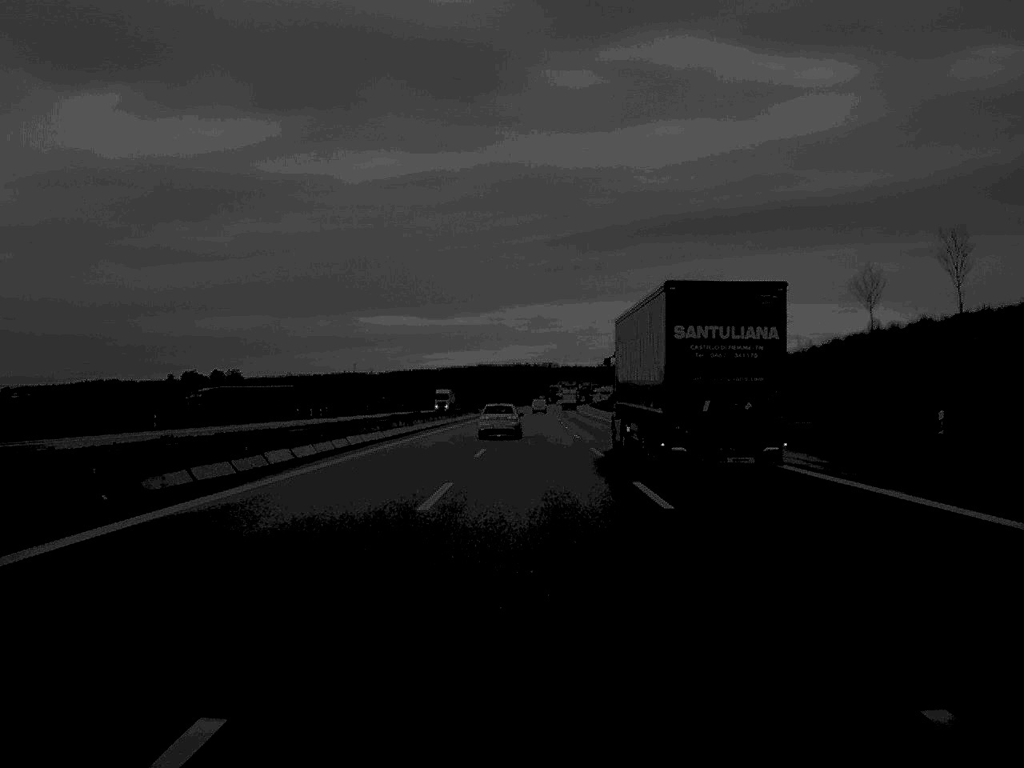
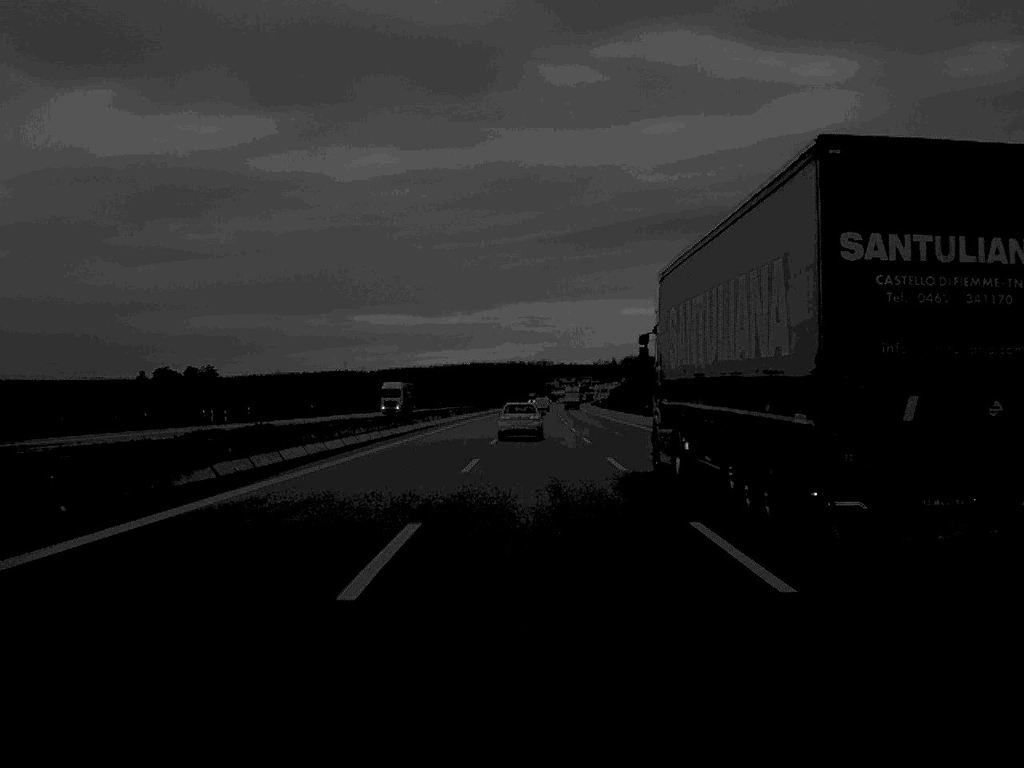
(+0.1, +43.9) m; 0°
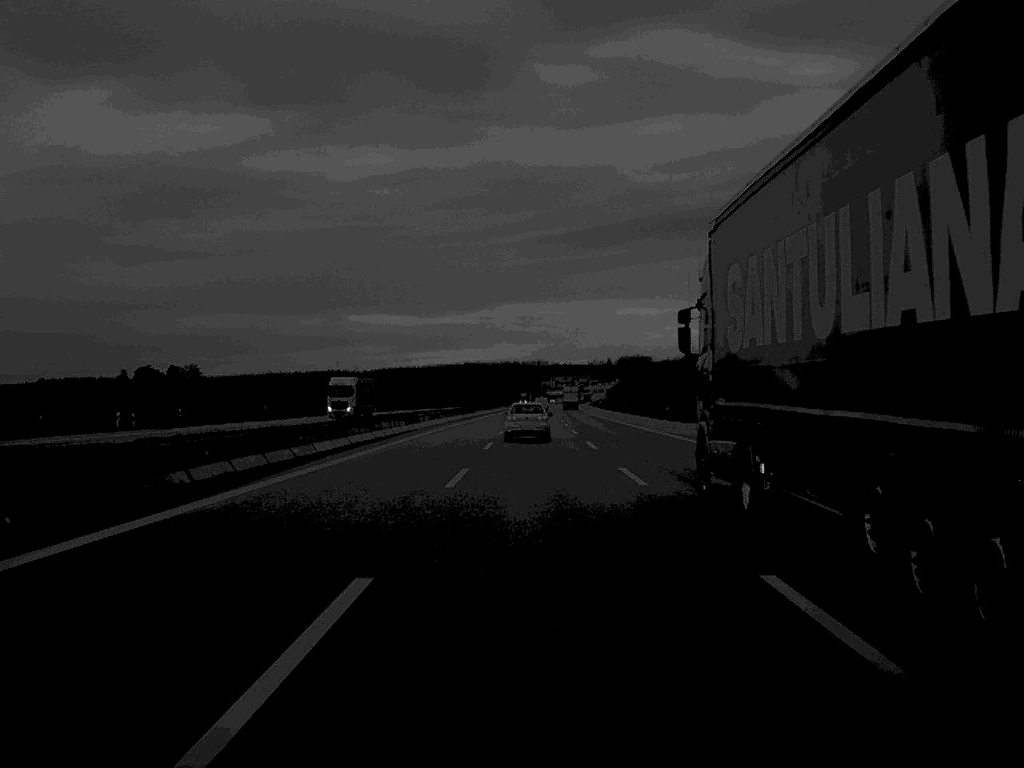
(+0.1, +22.8) m; 0°
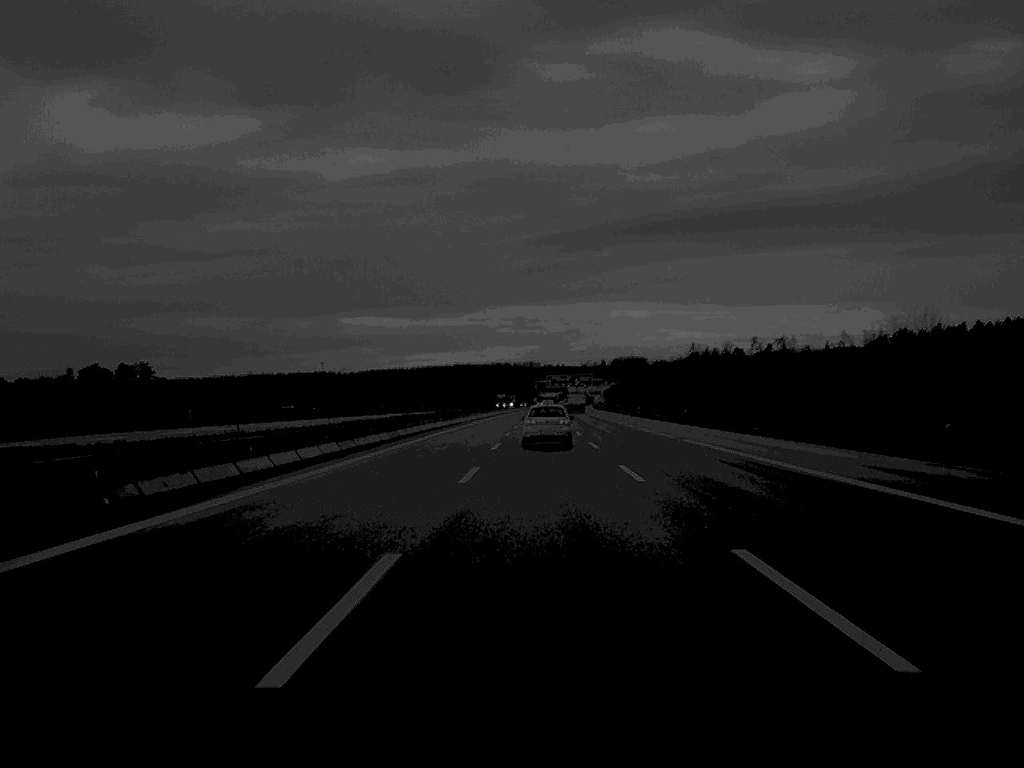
(+0.3, +69.8) m; 0°
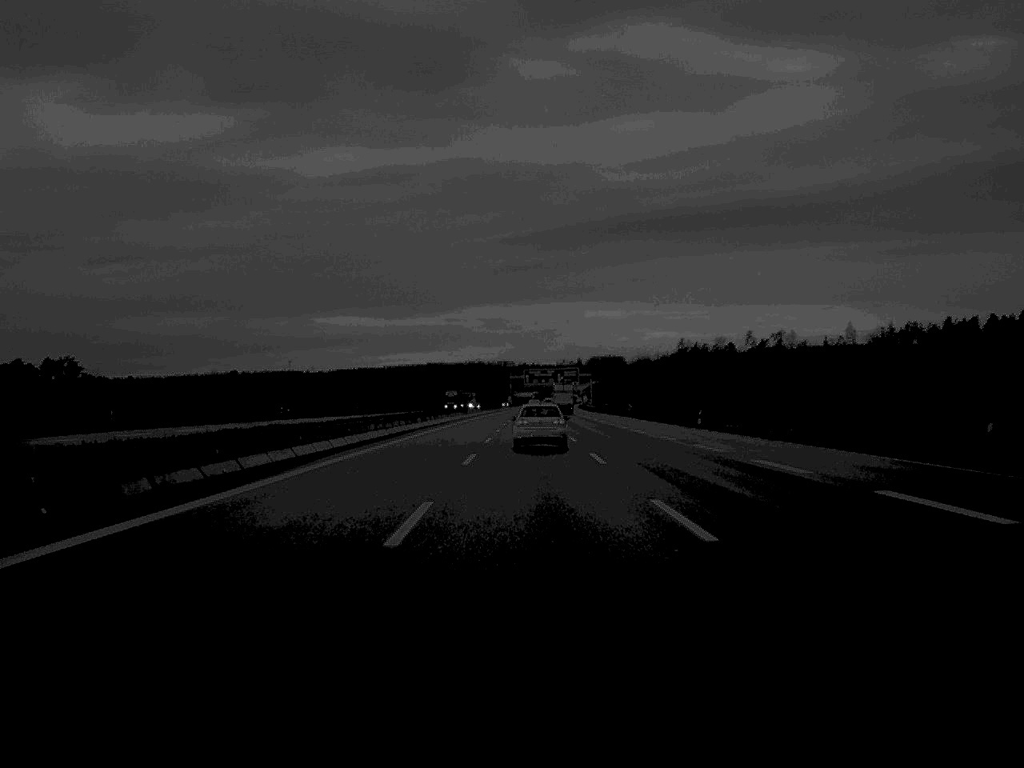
(+0.5, +64.8) m; +1°
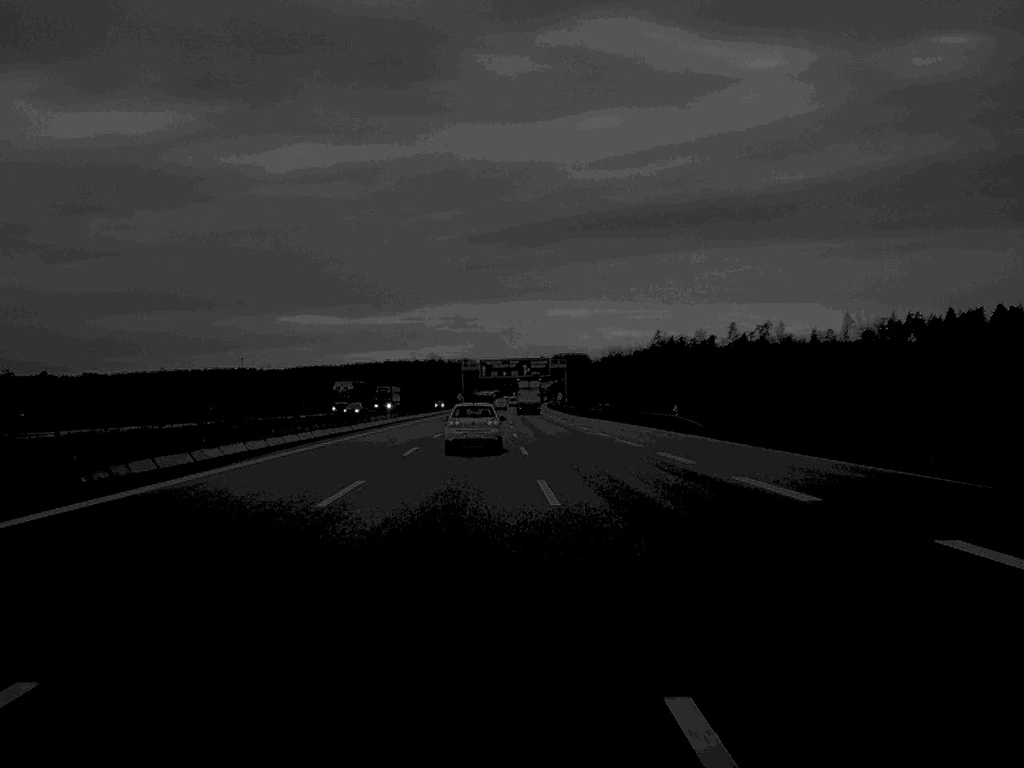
(+1.0, +66.9) m; +2°
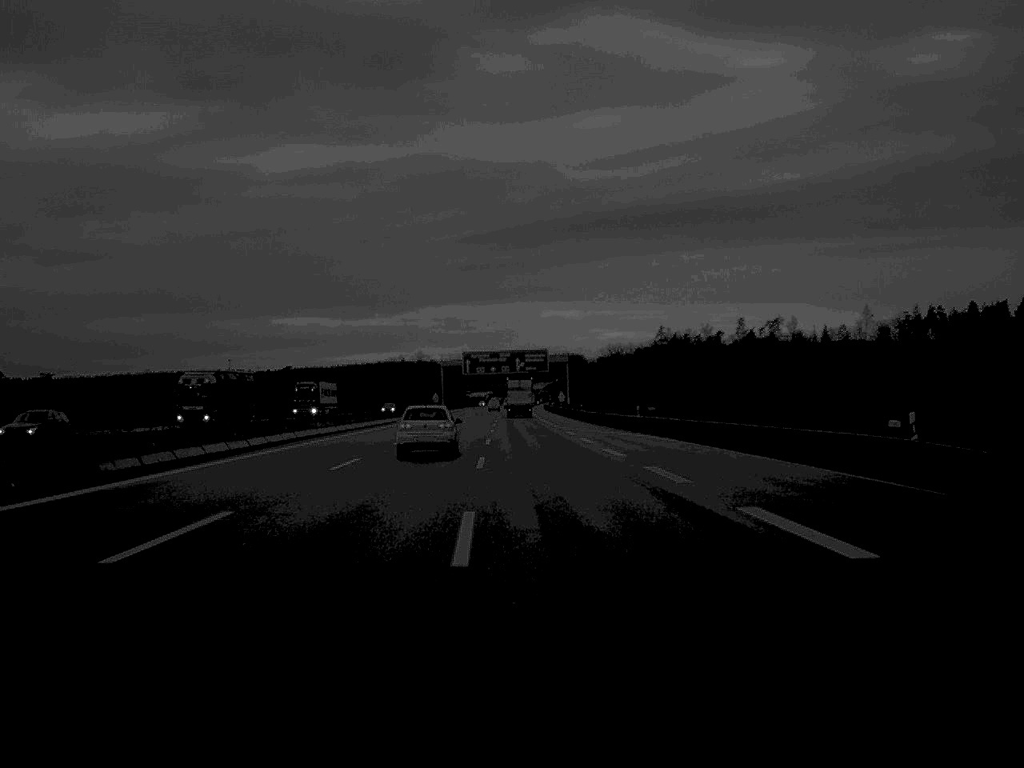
(+0.1, +42.4) m; 0°
